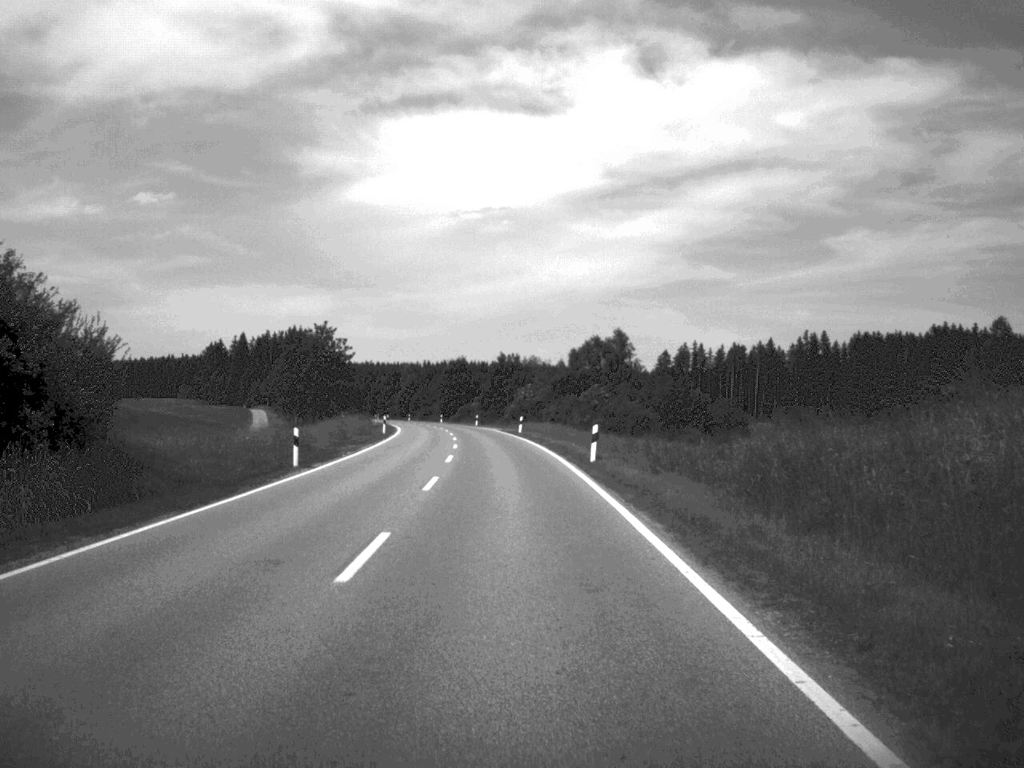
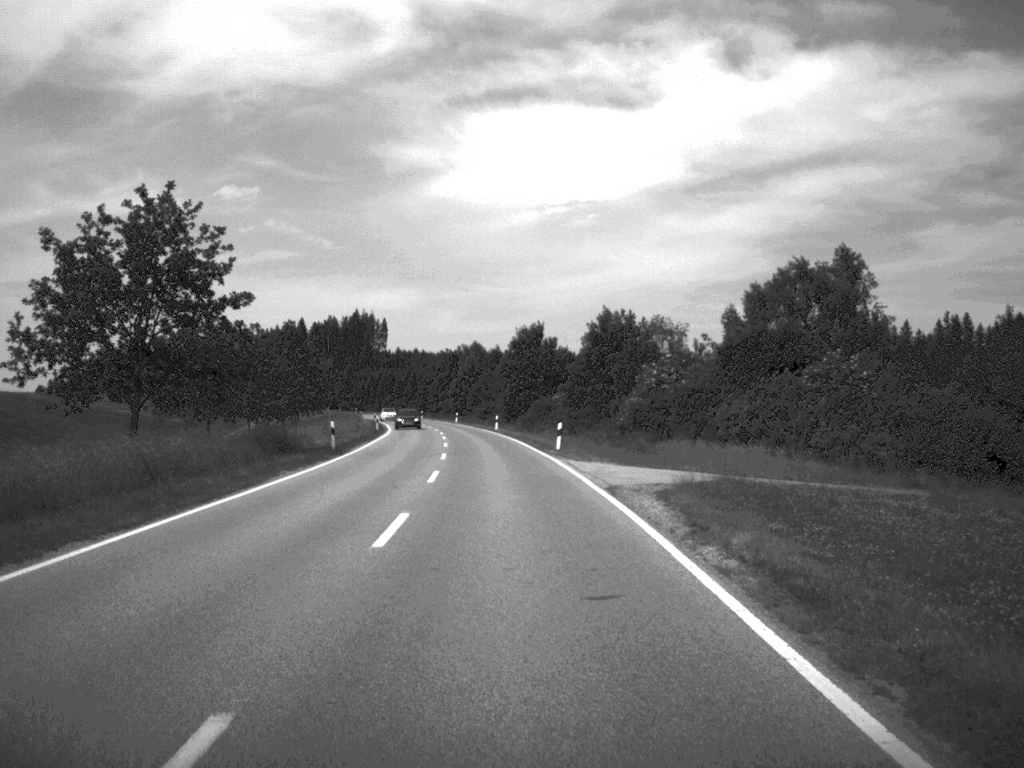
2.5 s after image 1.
(-2.4, +67.7) m; -4°
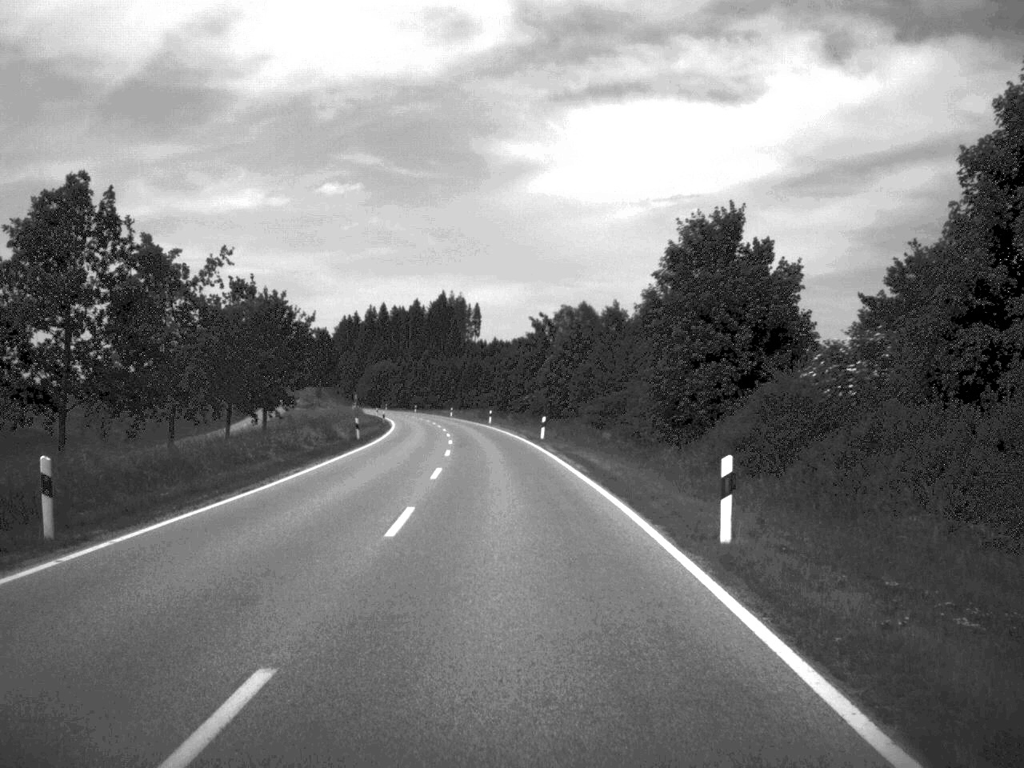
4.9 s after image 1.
(-2.9, +68.9) m; -5°
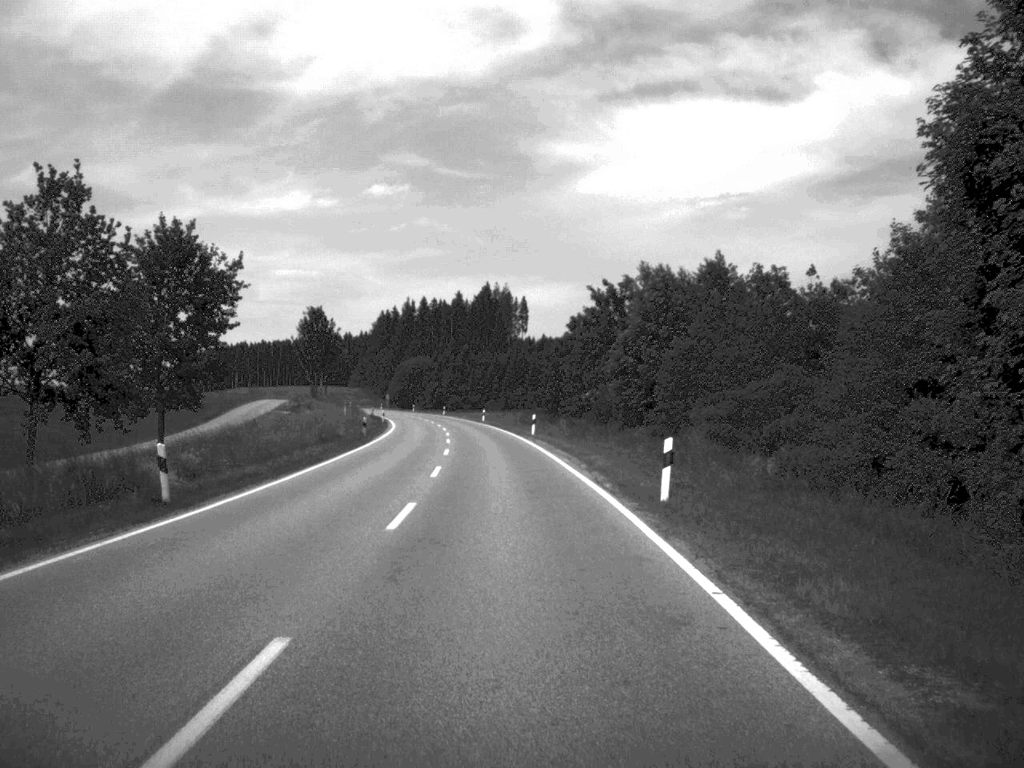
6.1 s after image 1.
(-0.6, +34.3) m; -2°
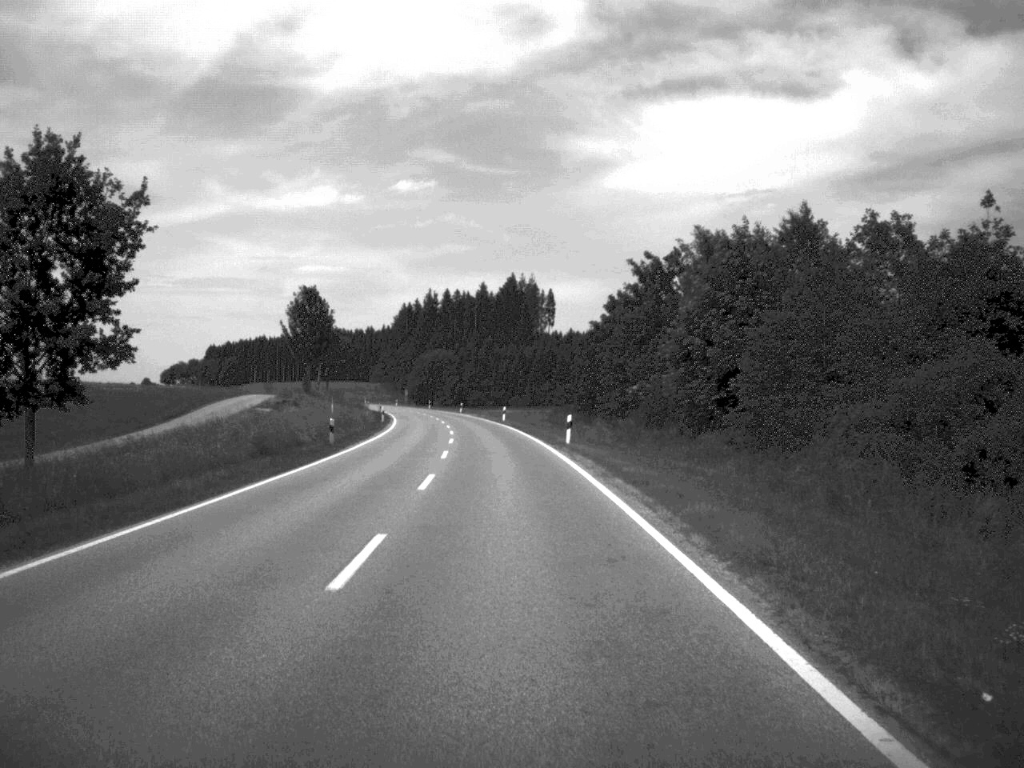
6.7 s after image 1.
(-0.2, +16.8) m; -1°
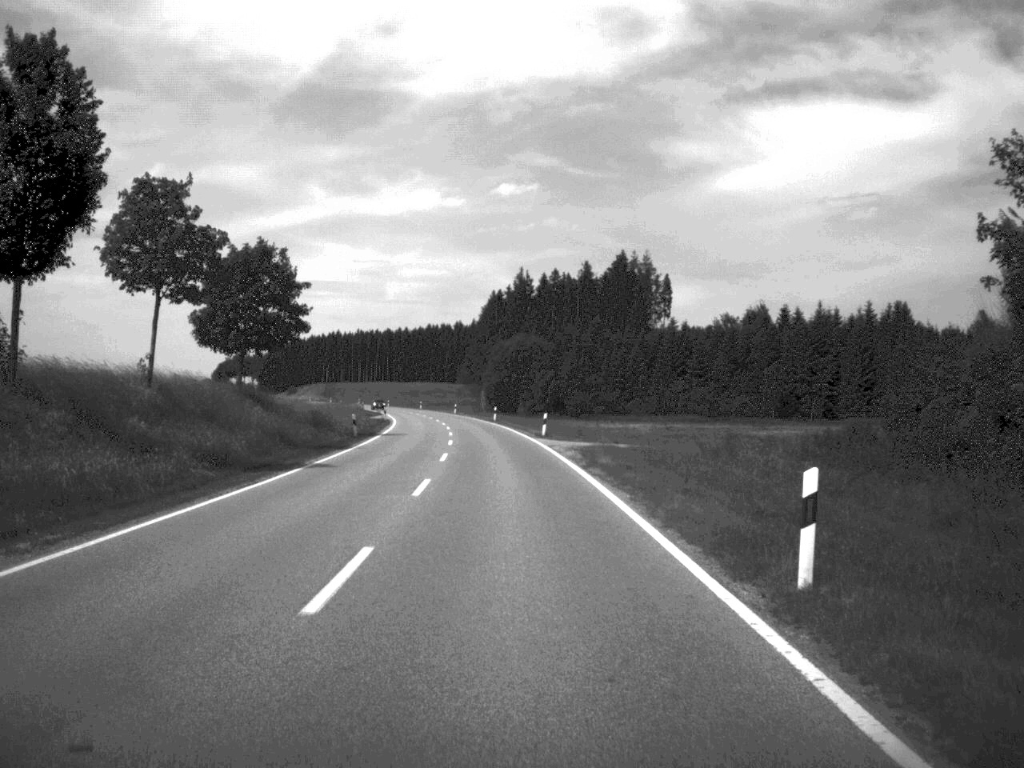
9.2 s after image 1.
(-2.8, +71.0) m; -5°
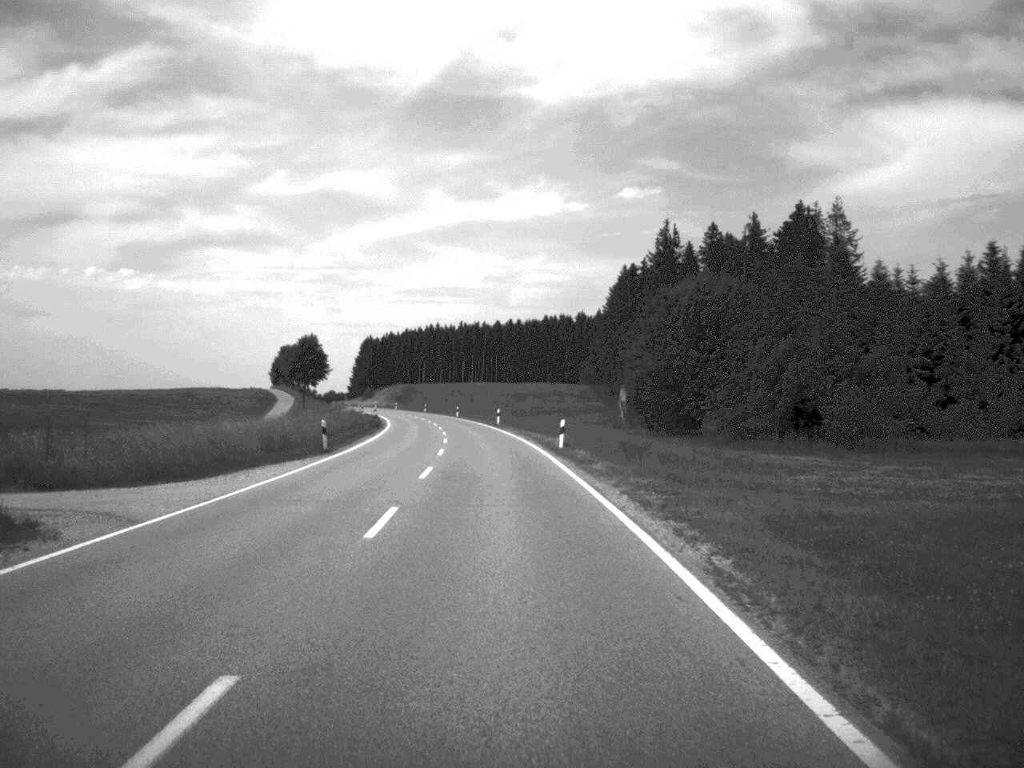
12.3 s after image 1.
(-4.2, +87.7) m; -6°
